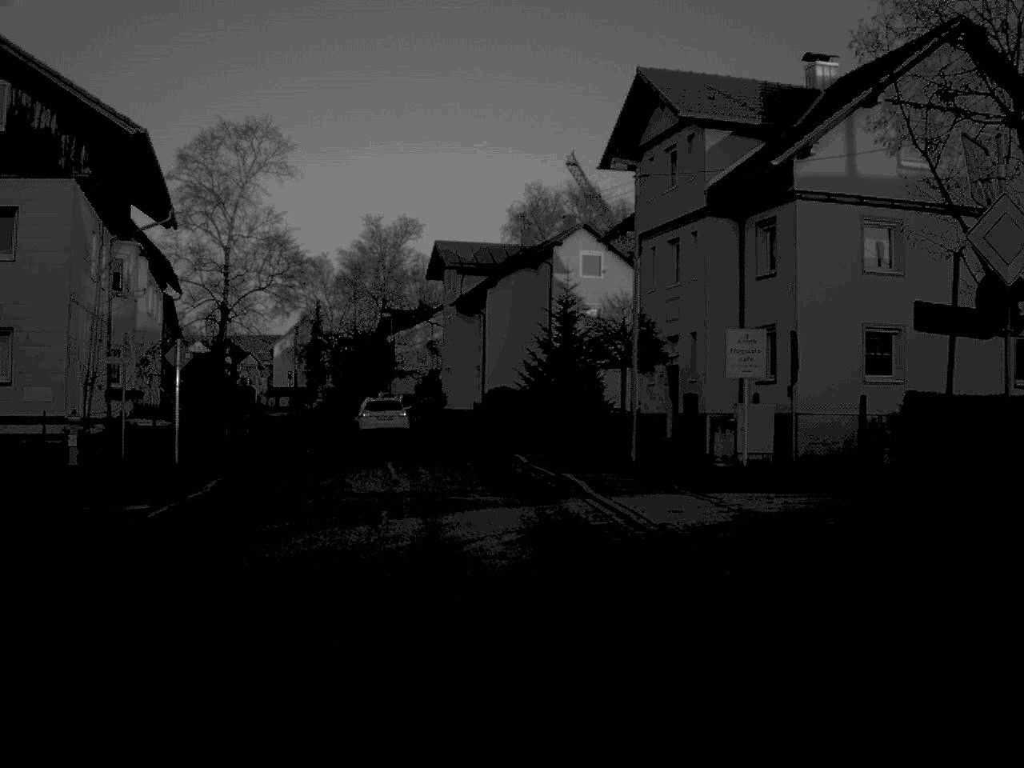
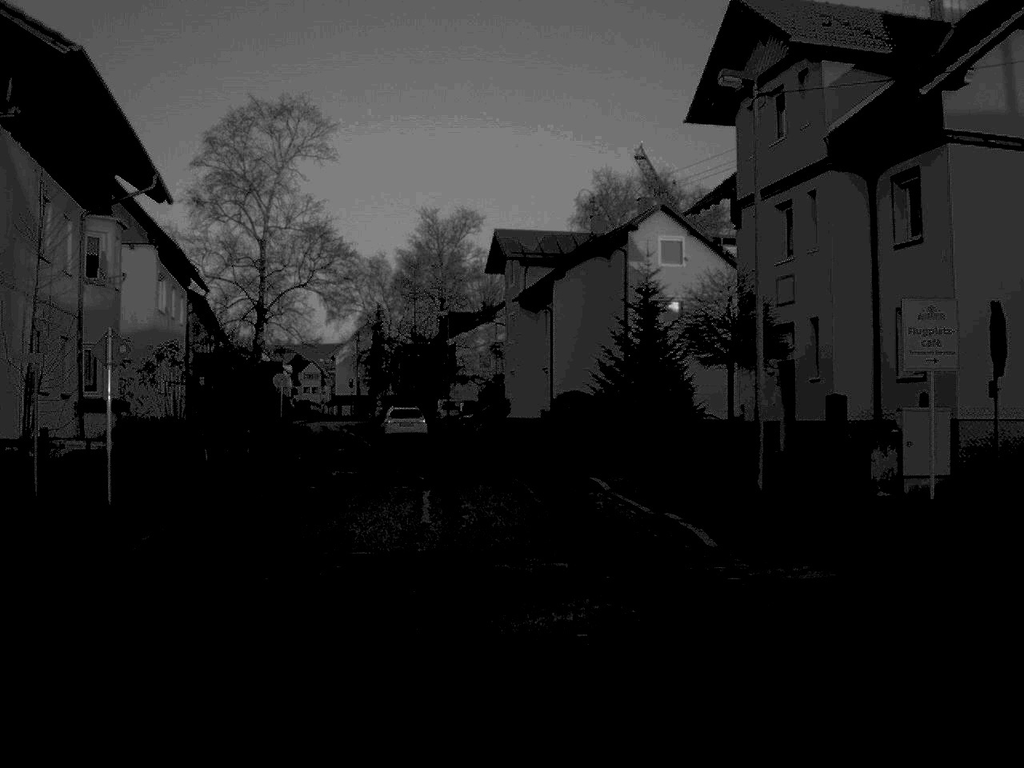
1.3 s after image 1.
(-0.1, +7.1) m; -3°
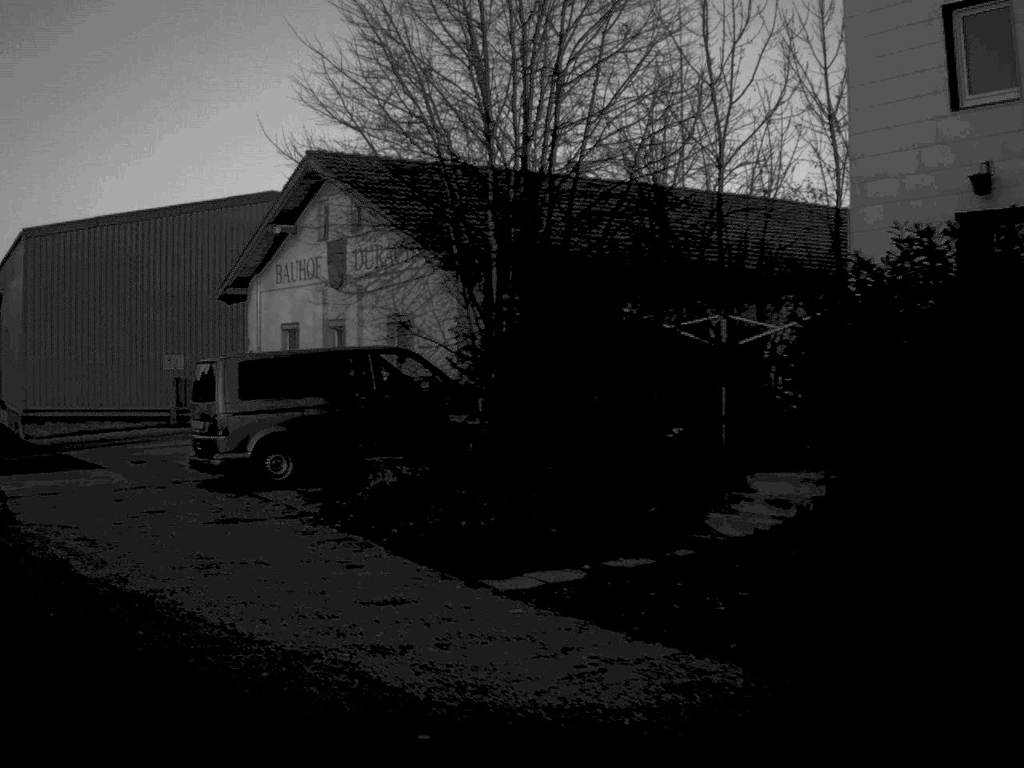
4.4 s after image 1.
(-5.1, +8.8) m; -69°
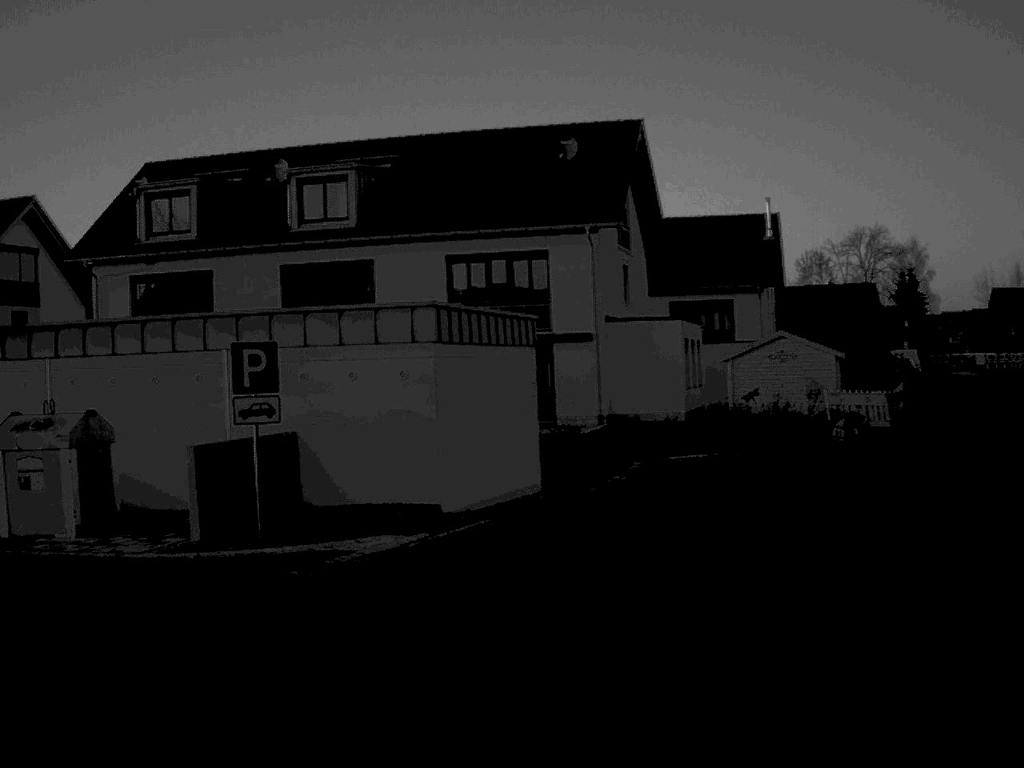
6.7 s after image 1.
(-5.7, +11.8) m; -48°
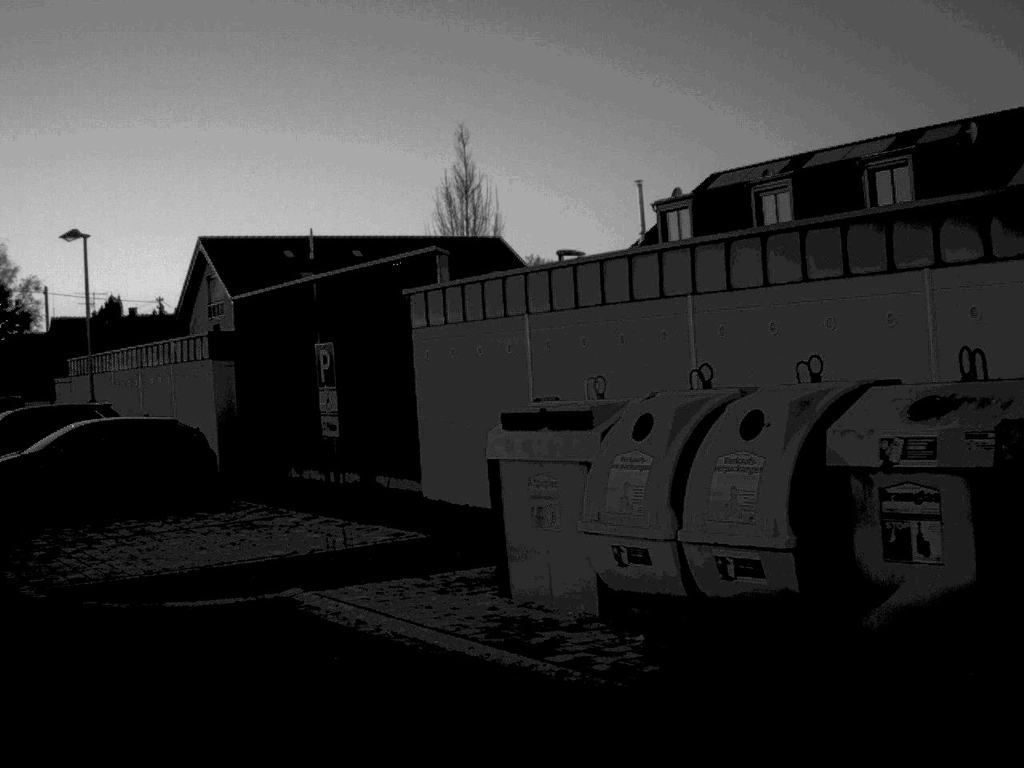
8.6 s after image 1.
(-4.1, +10.1) m; -46°
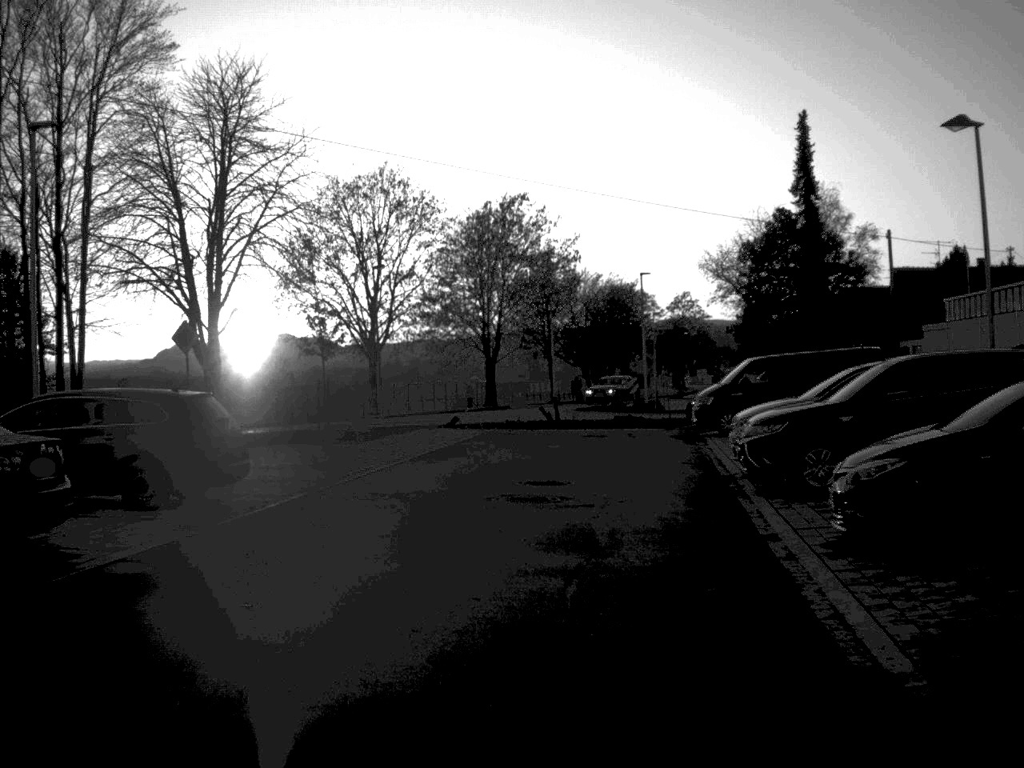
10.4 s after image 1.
(-3.3, +8.6) m; -36°
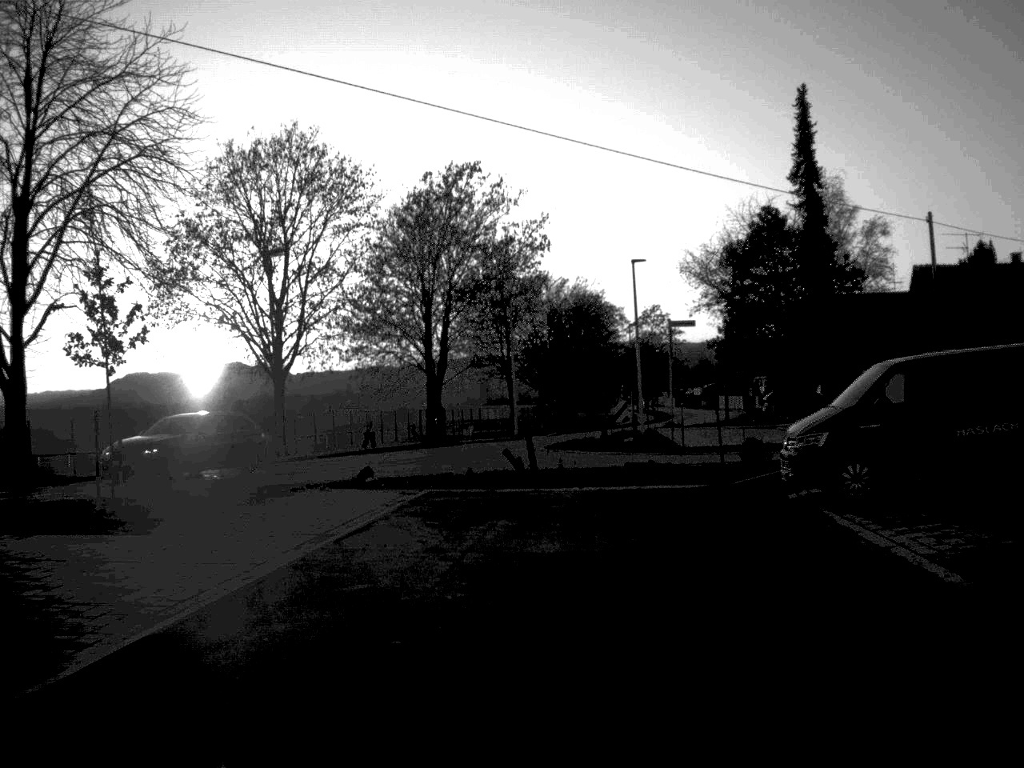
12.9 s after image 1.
(-0.1, +14.9) m; +2°
